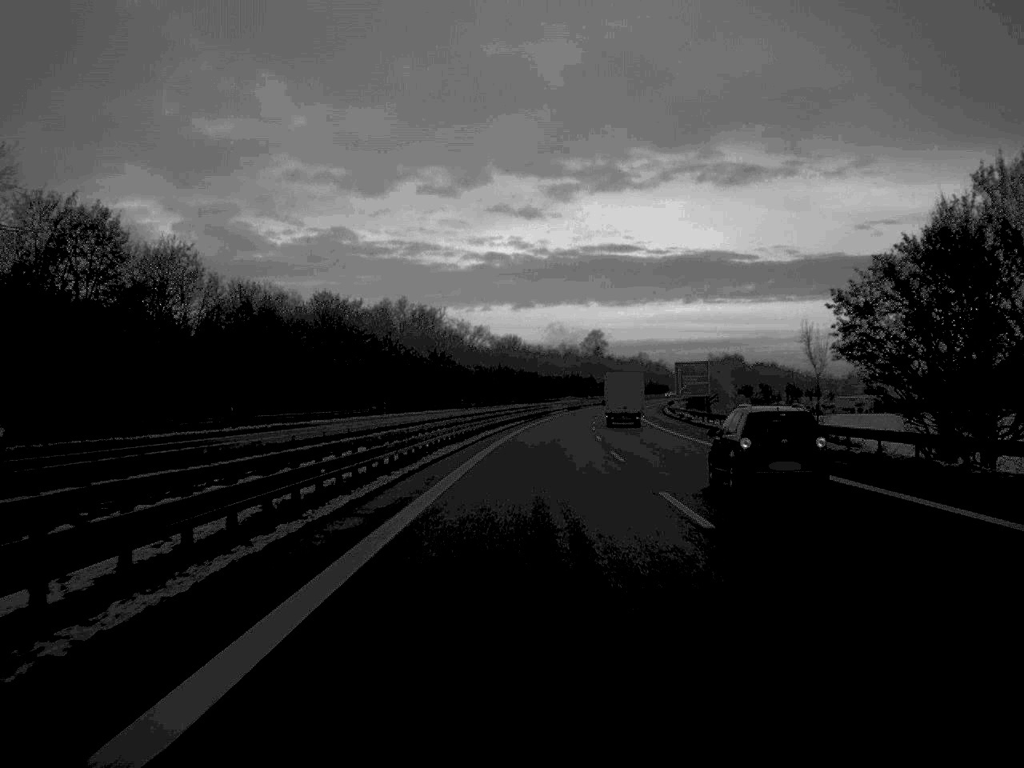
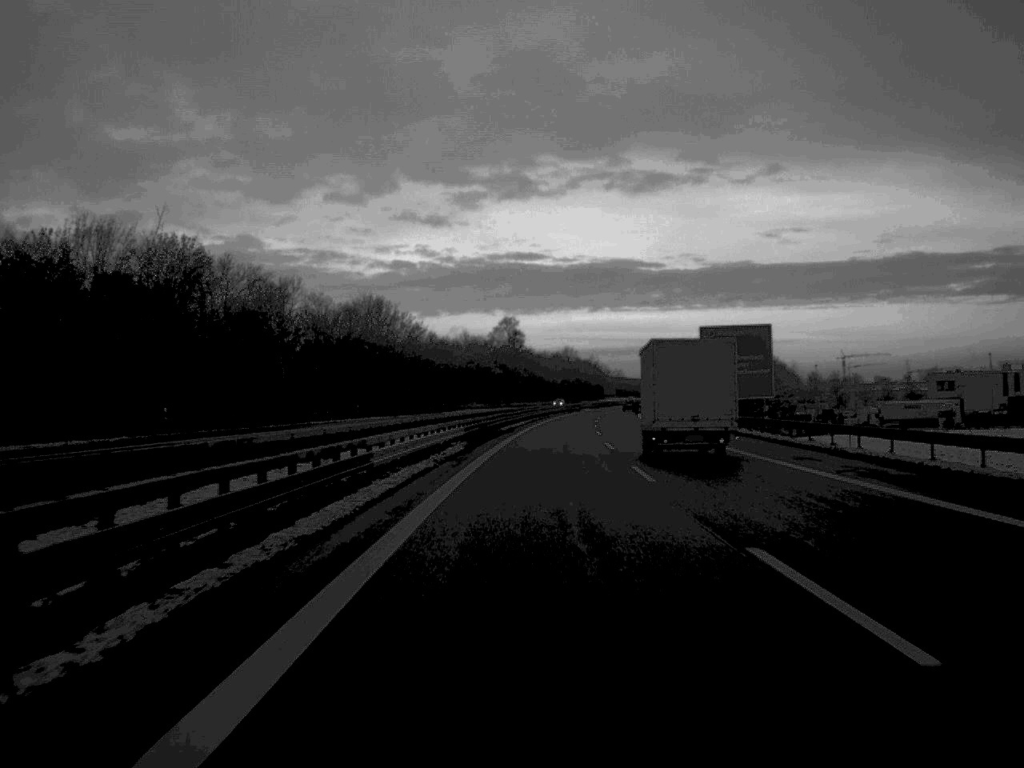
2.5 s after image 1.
(+4.3, +116.1) m; +4°
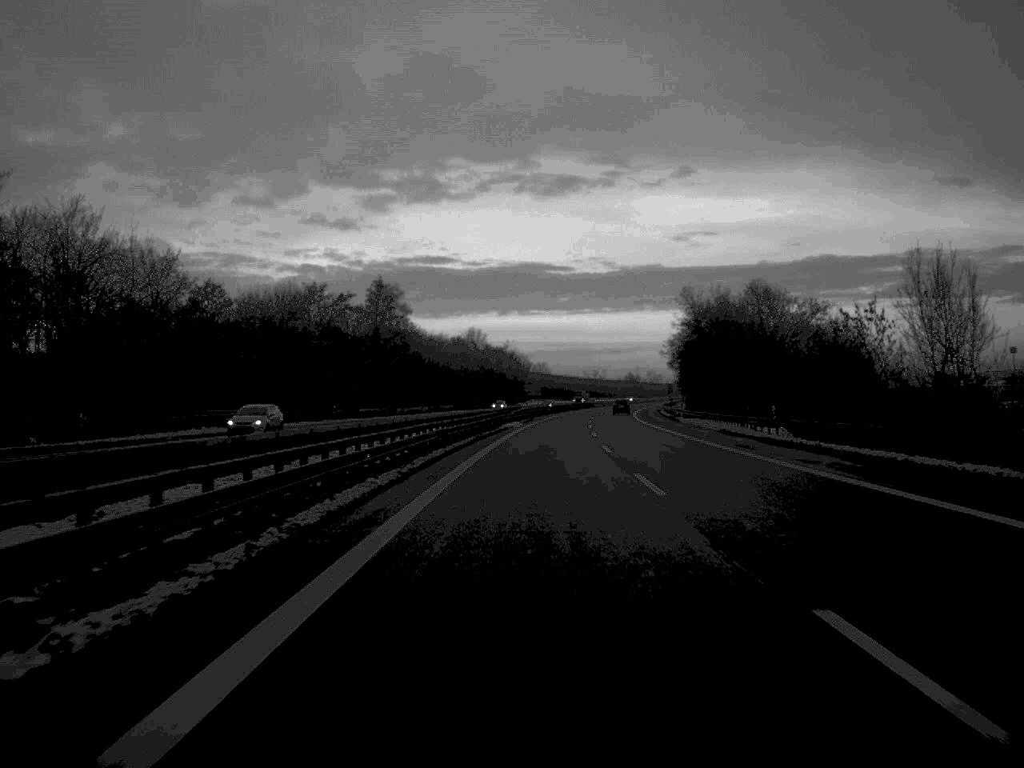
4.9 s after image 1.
(+4.2, +111.2) m; +4°
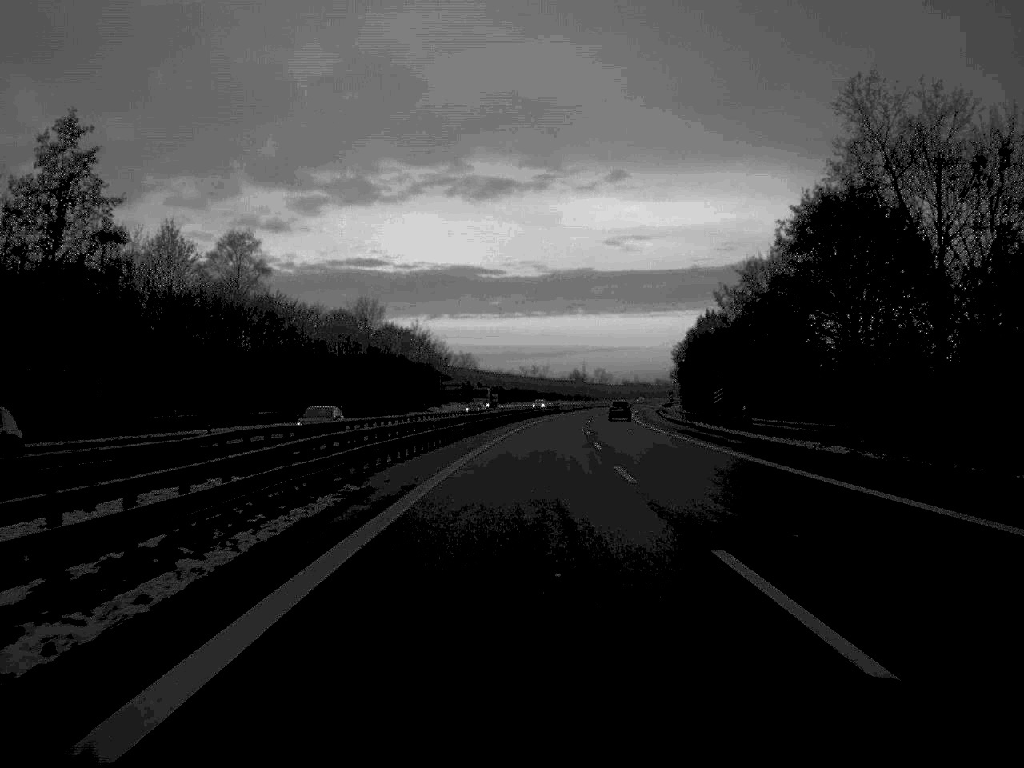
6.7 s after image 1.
(+2.4, +85.7) m; +3°
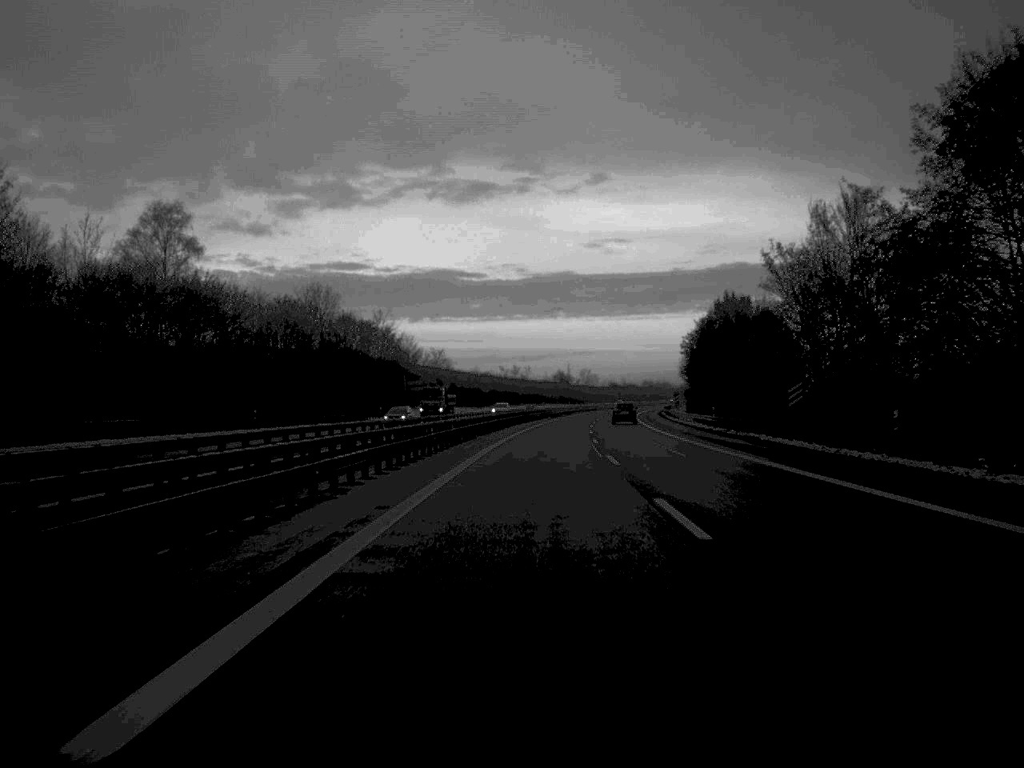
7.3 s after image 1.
(+0.2, +28.0) m; +1°
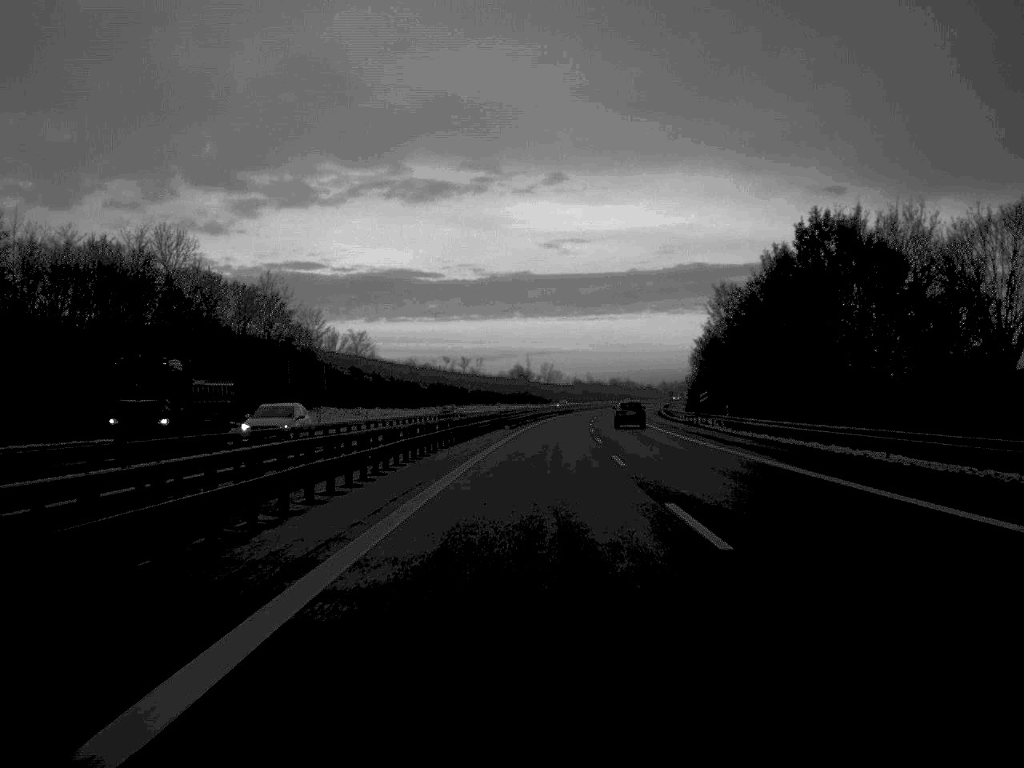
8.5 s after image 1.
(+1.0, +54.6) m; +2°
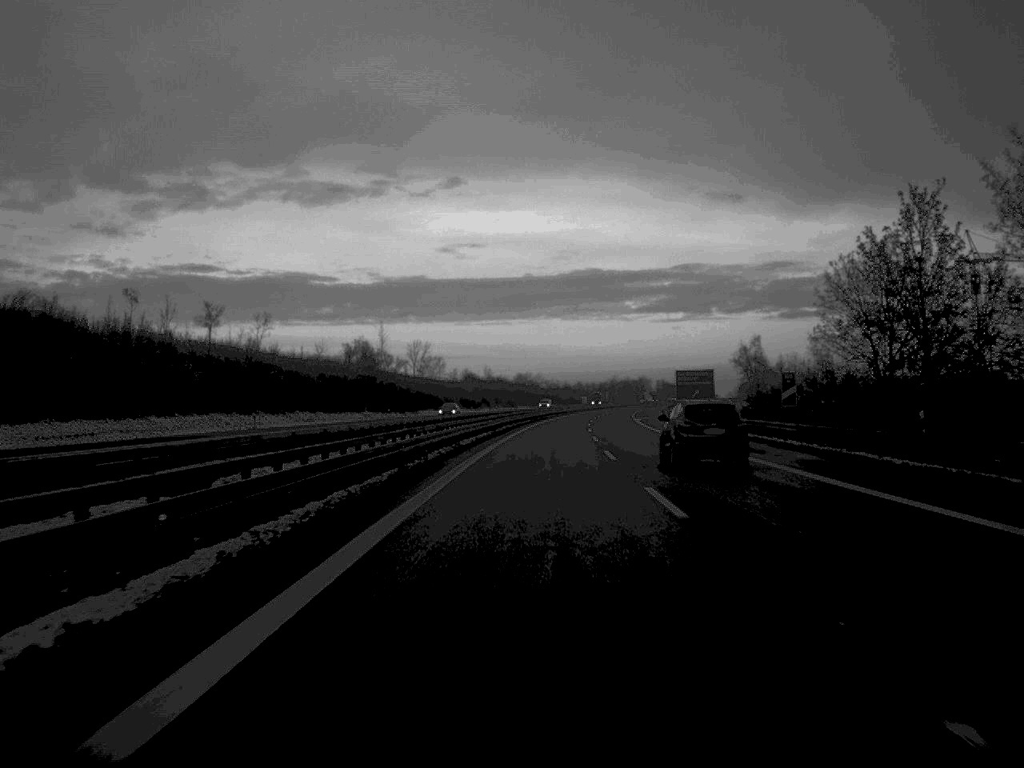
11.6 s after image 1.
(+6.0, +138.9) m; +5°
